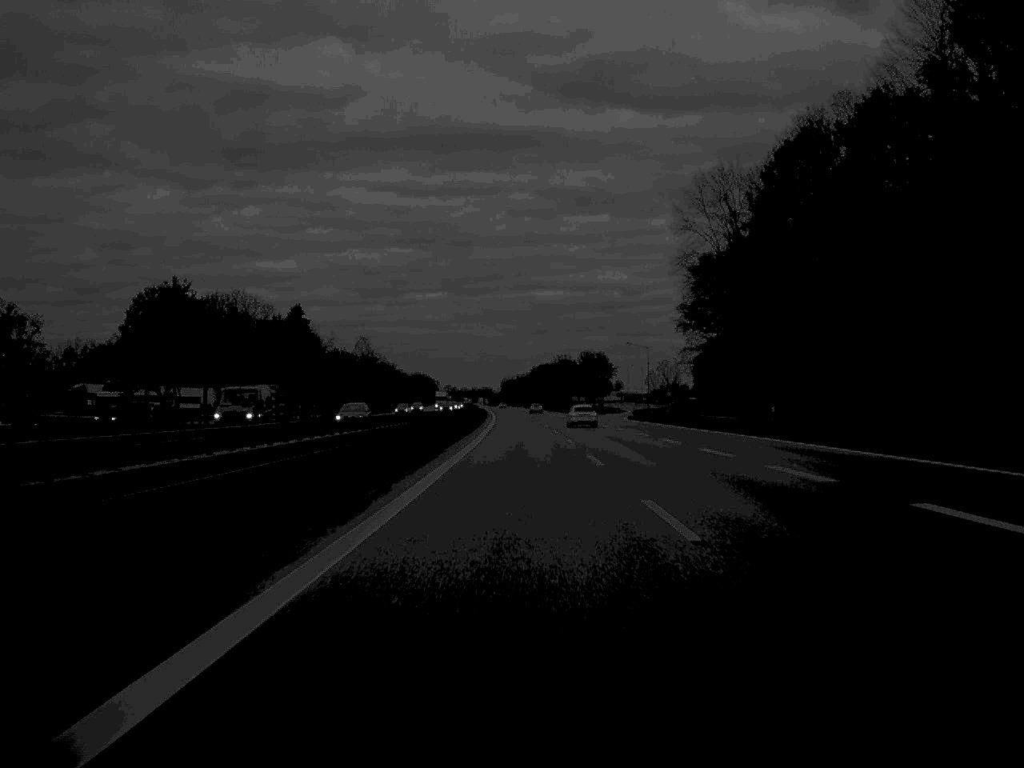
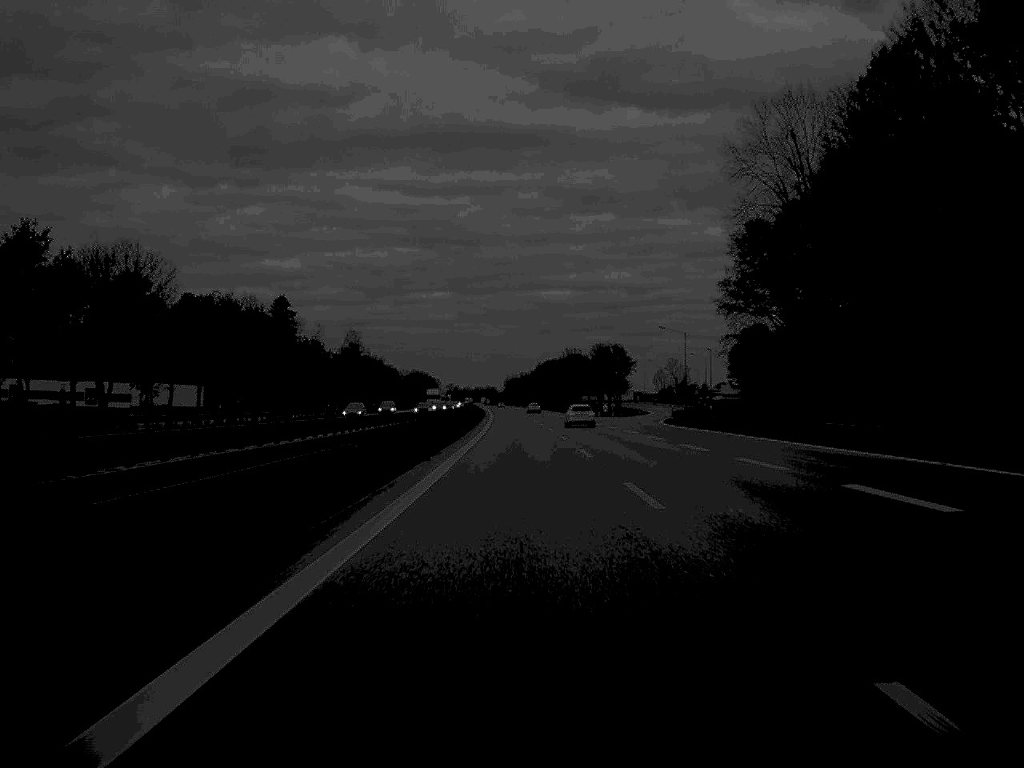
(-0.1, +31.4) m; 0°
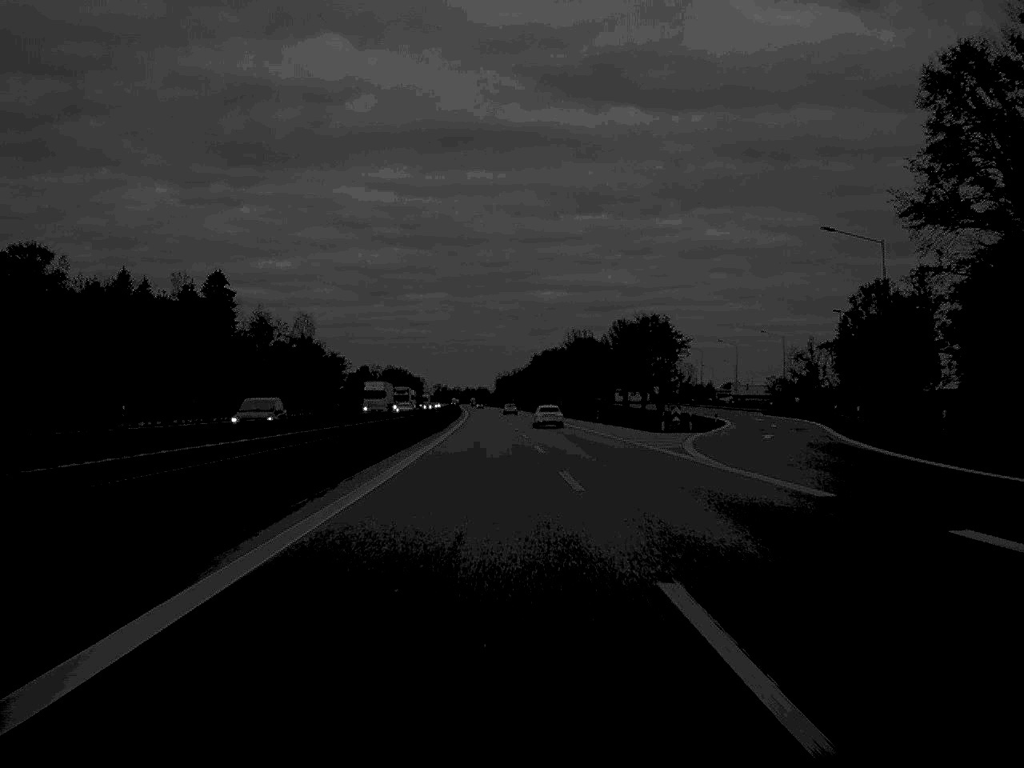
(+0.2, +67.5) m; 0°
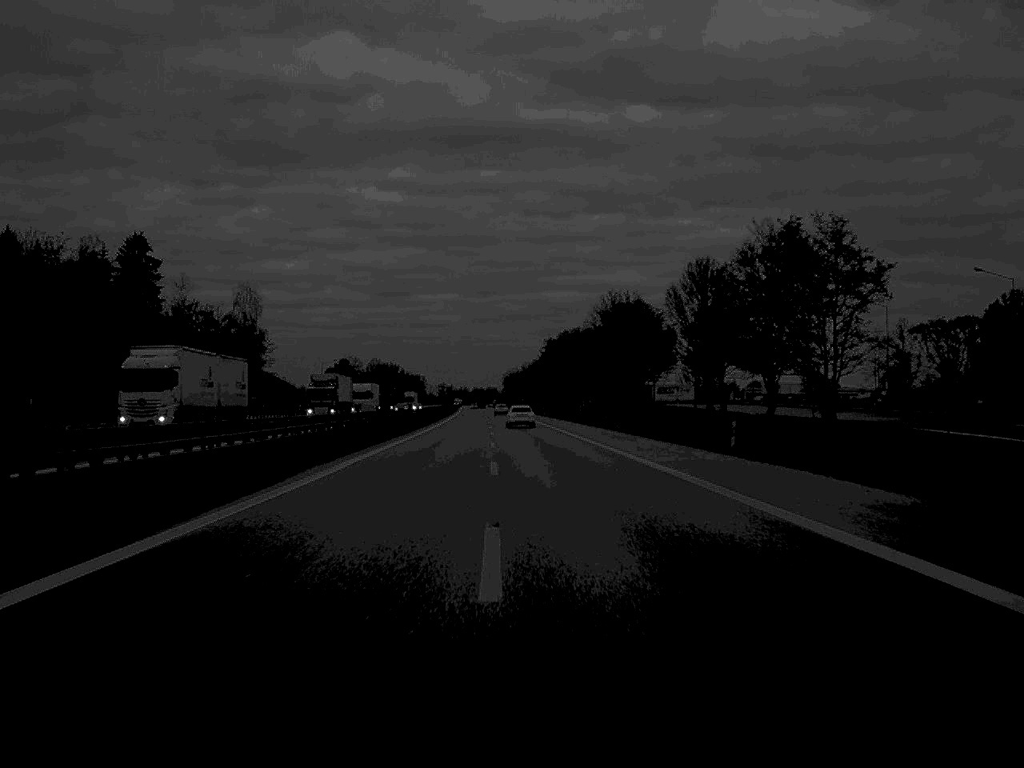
(-0.2, +66.3) m; -1°
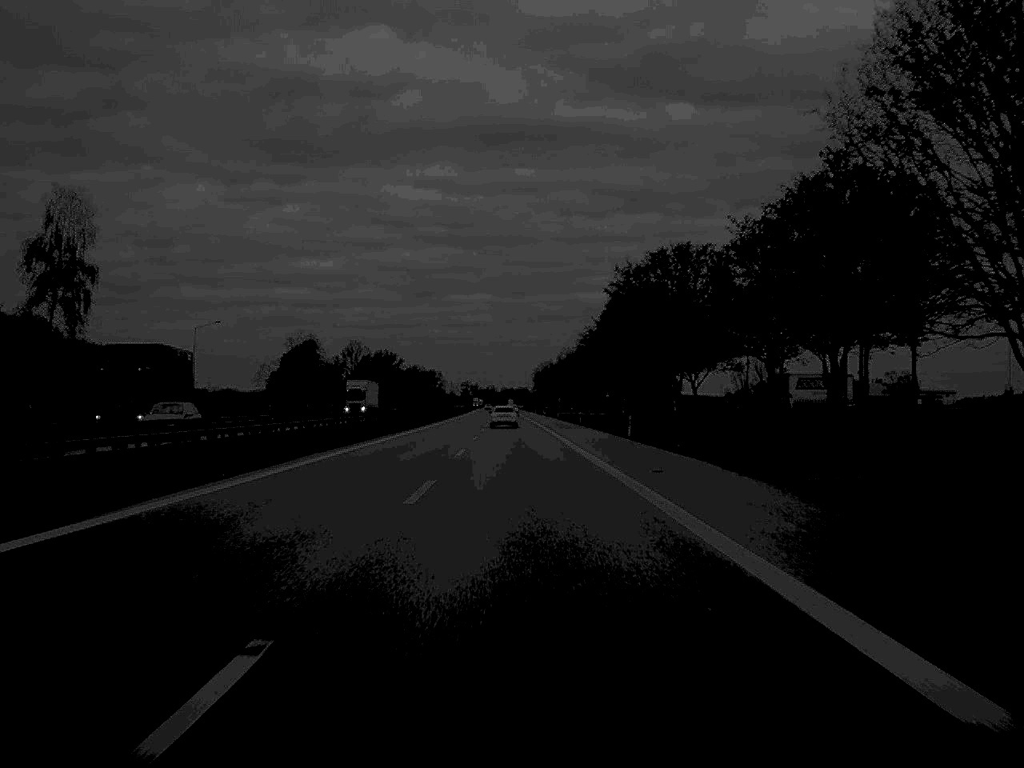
(-1.2, +98.2) m; -1°
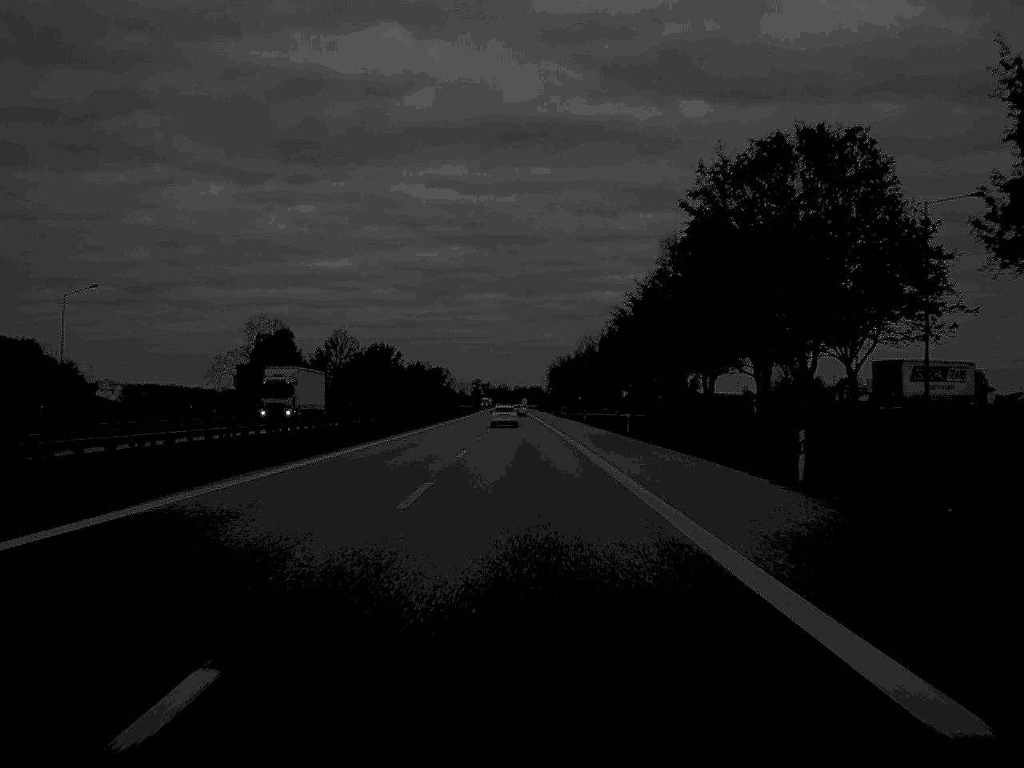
(-0.2, +36.3) m; -1°
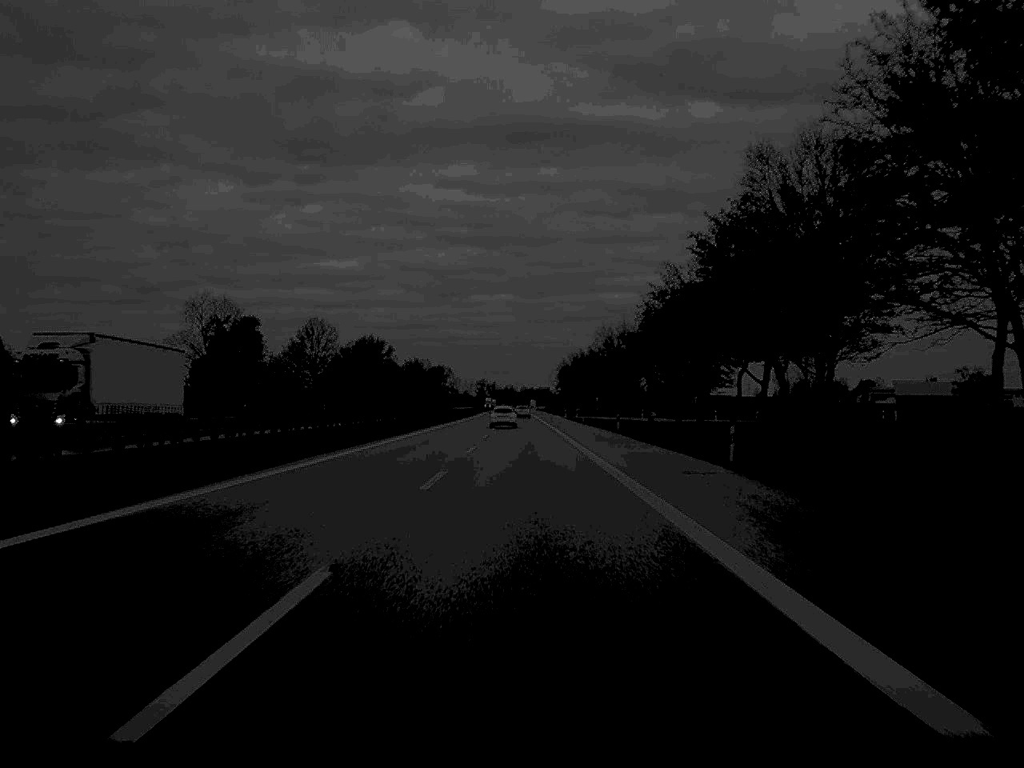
(-0.1, +31.8) m; 0°
